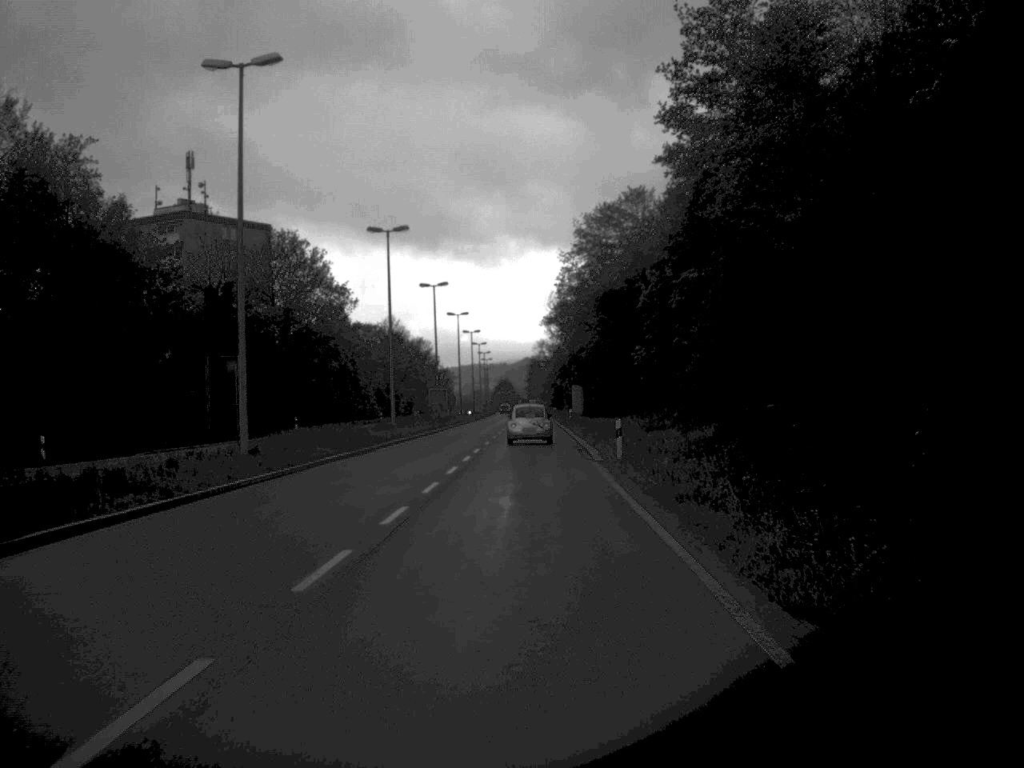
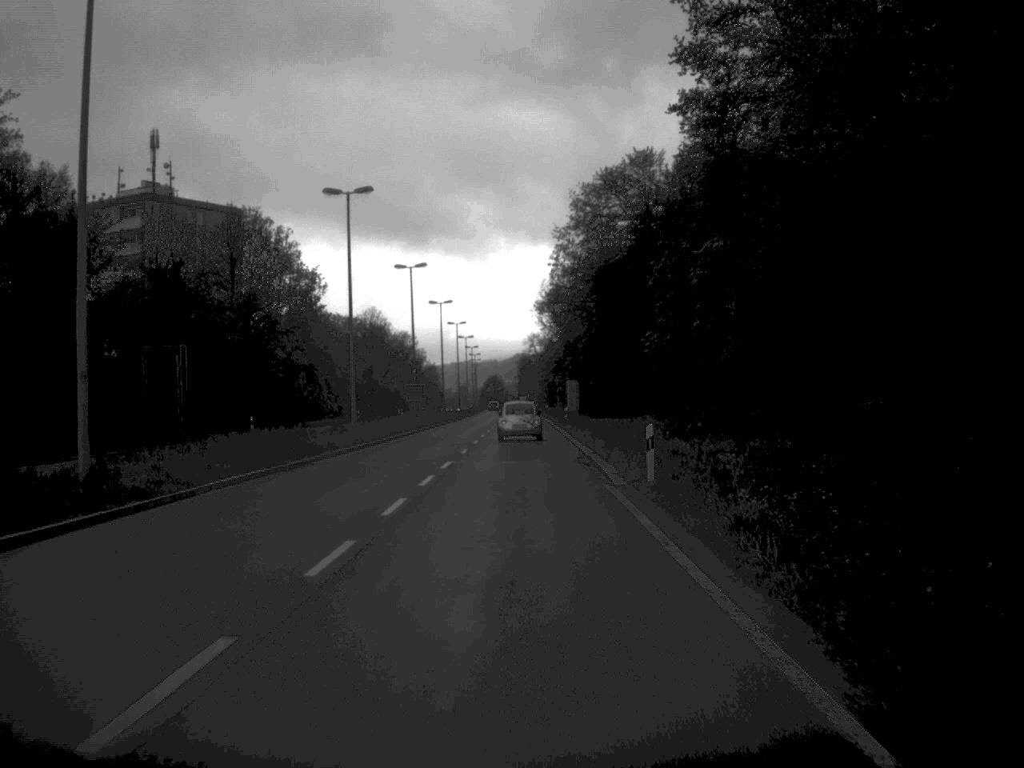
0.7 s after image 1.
(0.0, +10.9) m; 0°
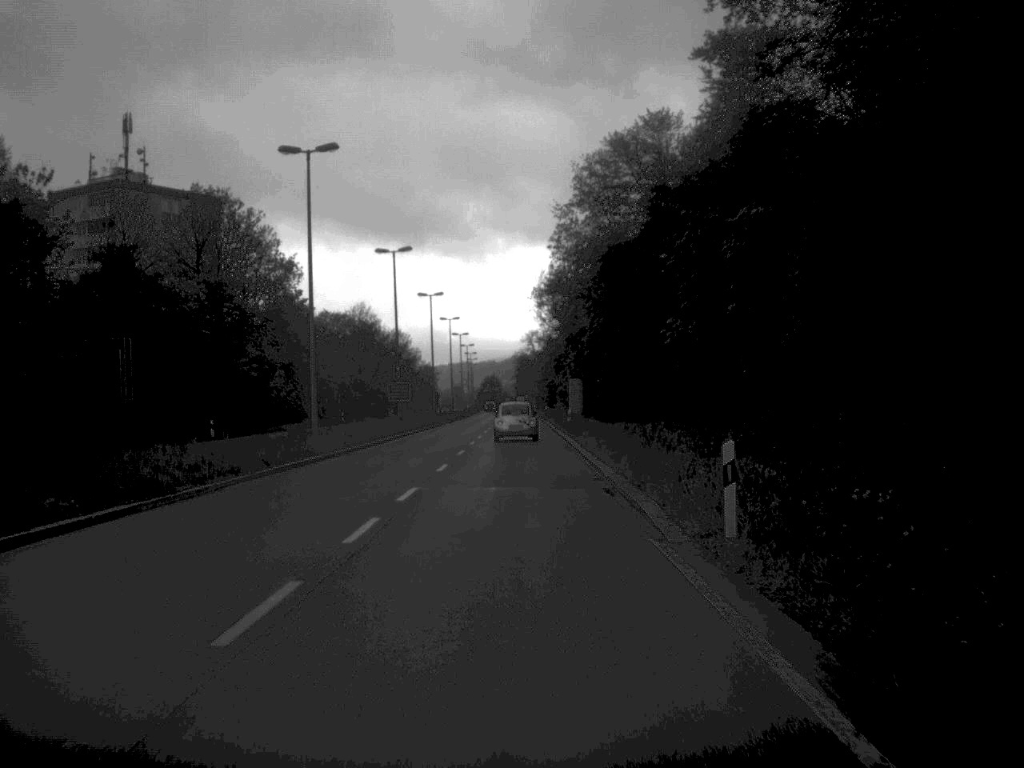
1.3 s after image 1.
(0.0, +9.2) m; 0°
